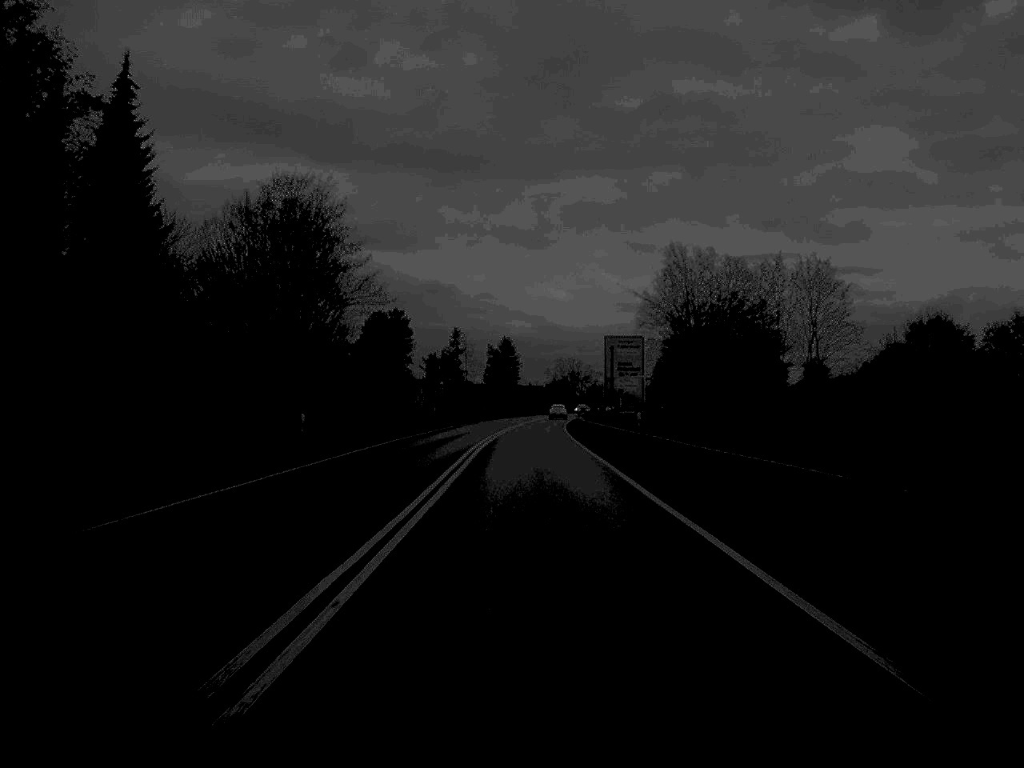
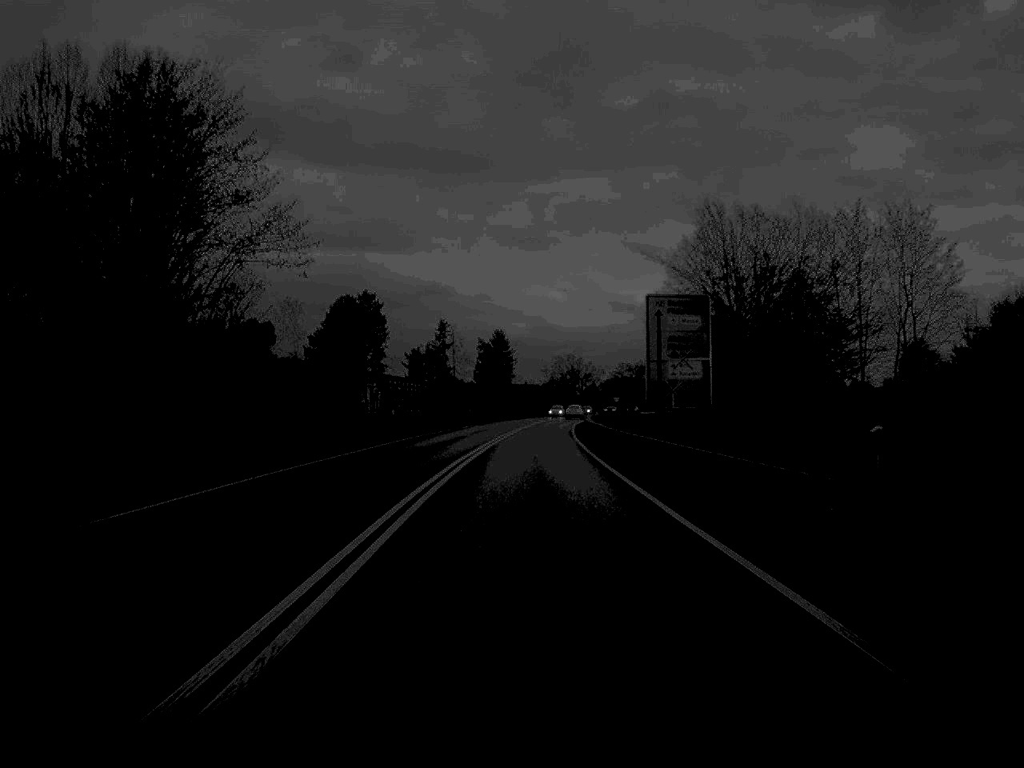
(0.0, +25.5) m; 0°
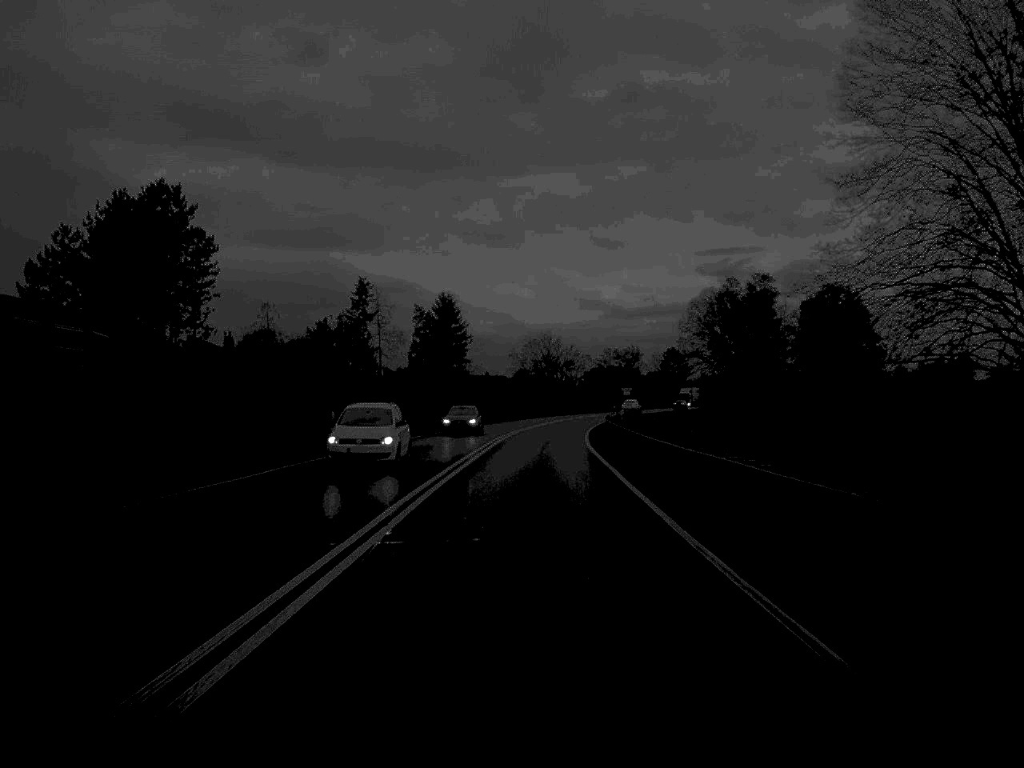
(+0.7, +65.4) m; +2°
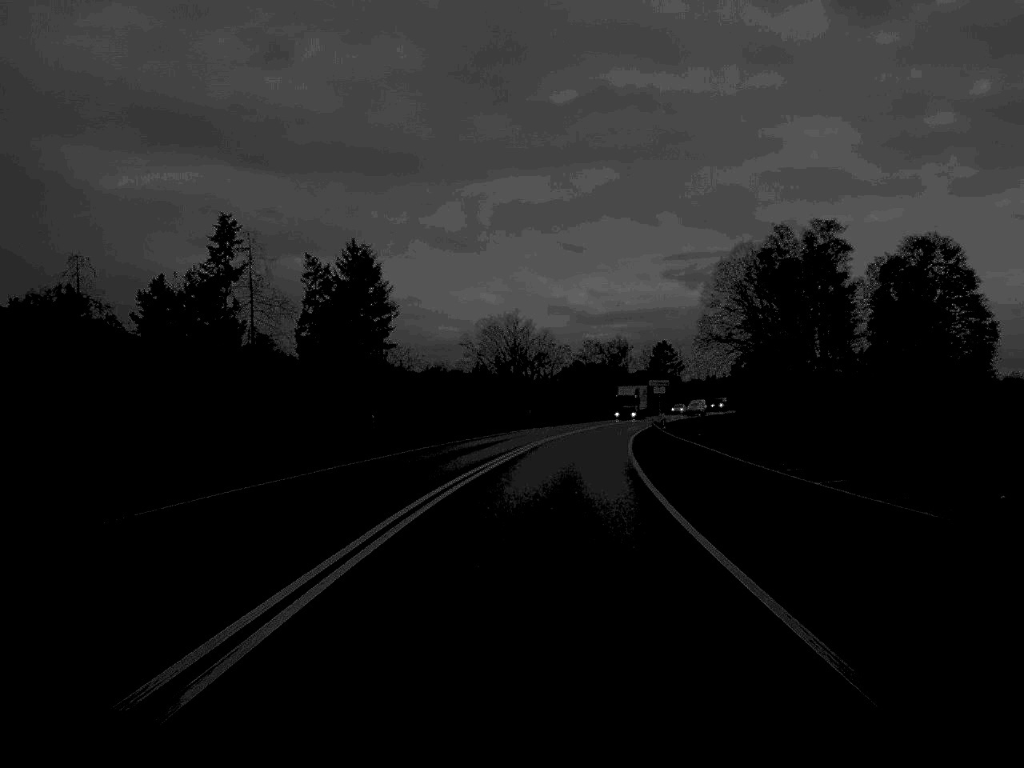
(+0.6, +51.1) m; +2°
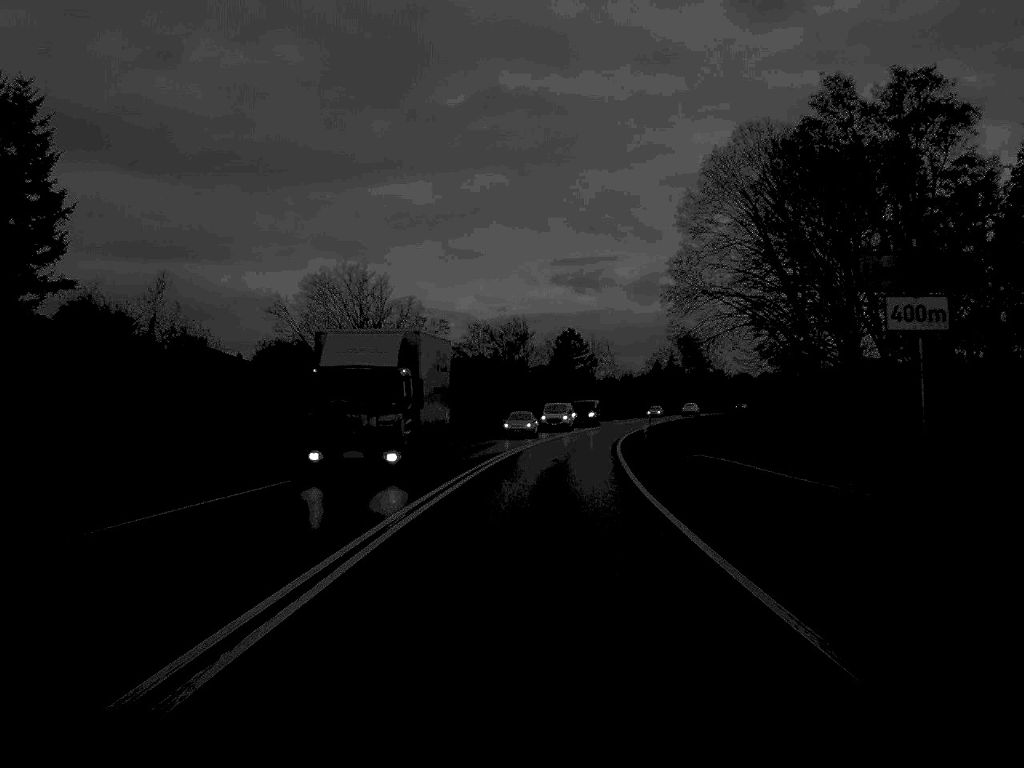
(+2.3, +52.8) m; +5°
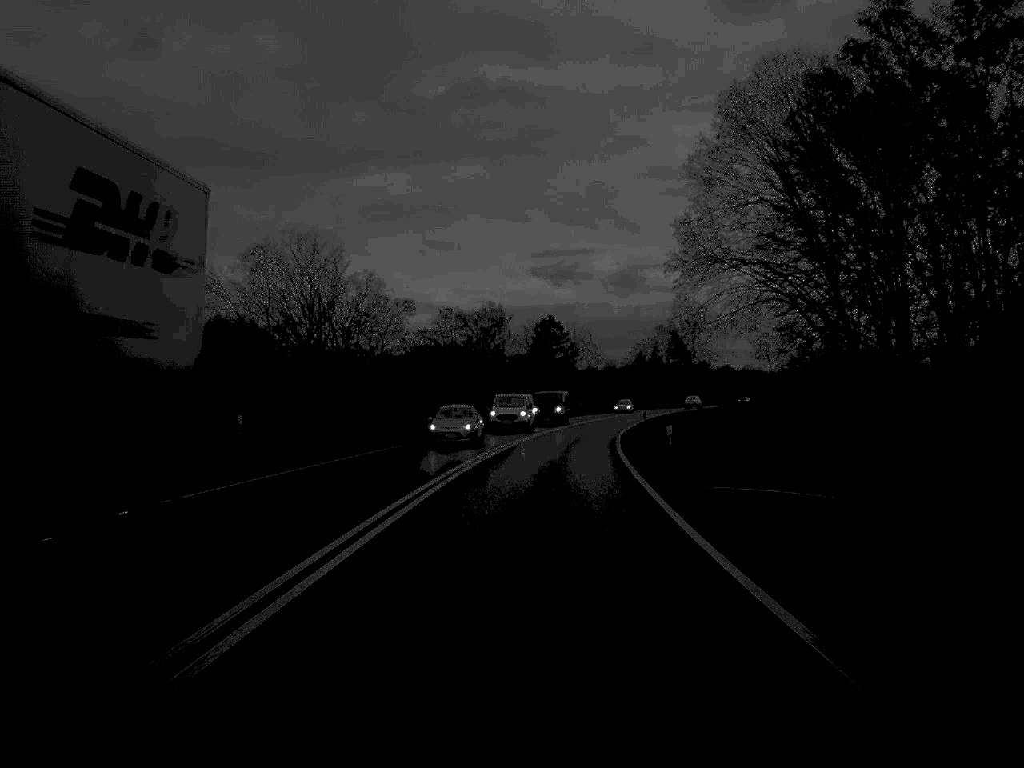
(+0.1, +12.5) m; +1°
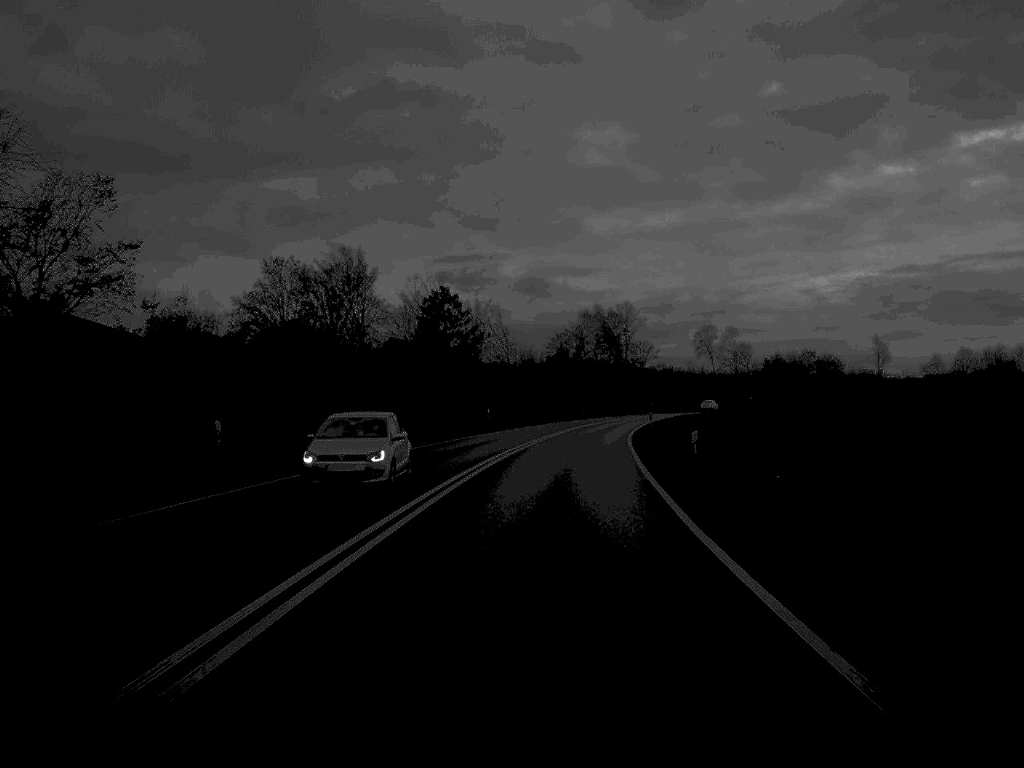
(+2.0, +52.9) m; +4°
